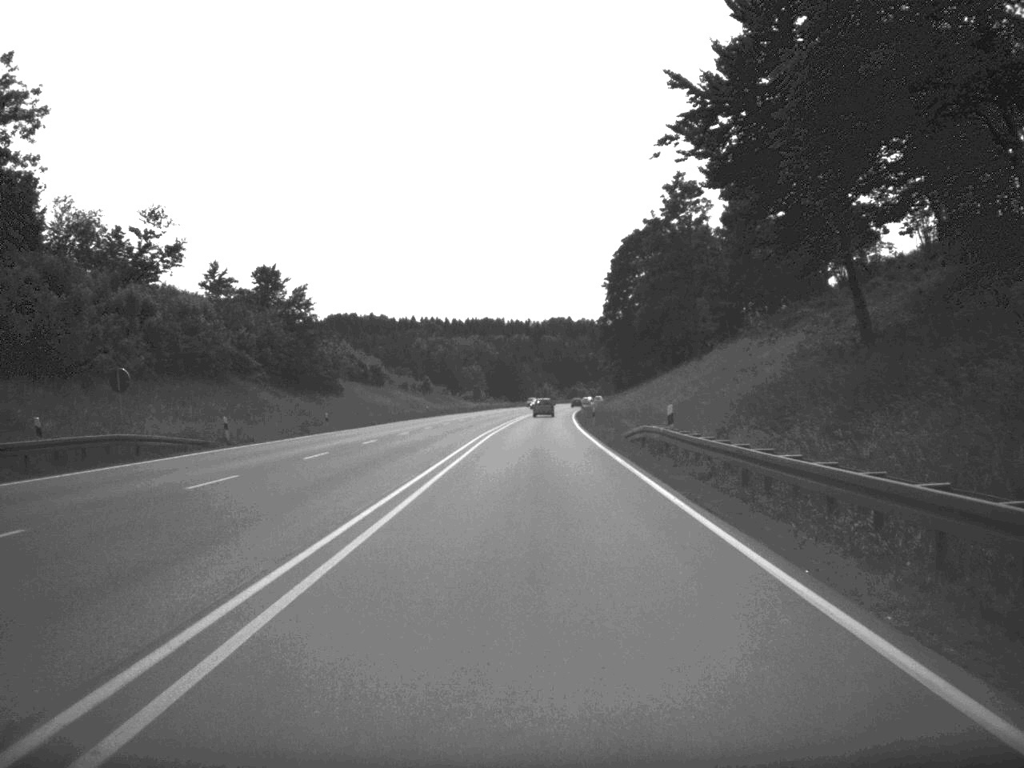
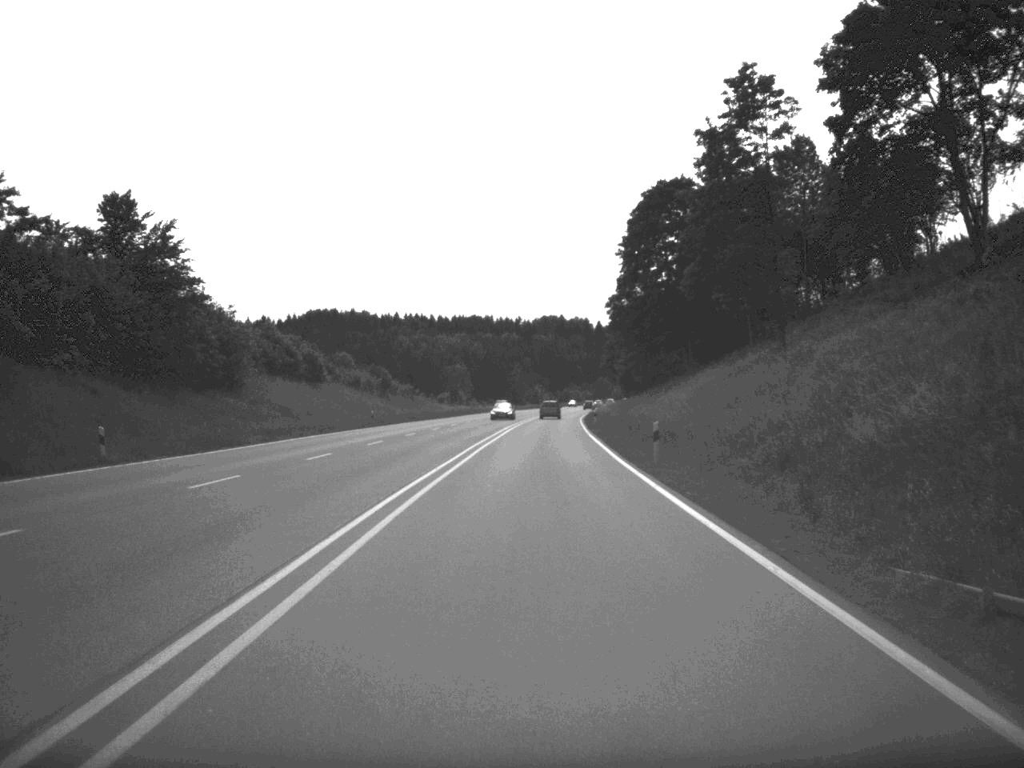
(+0.1, +35.4) m; 0°
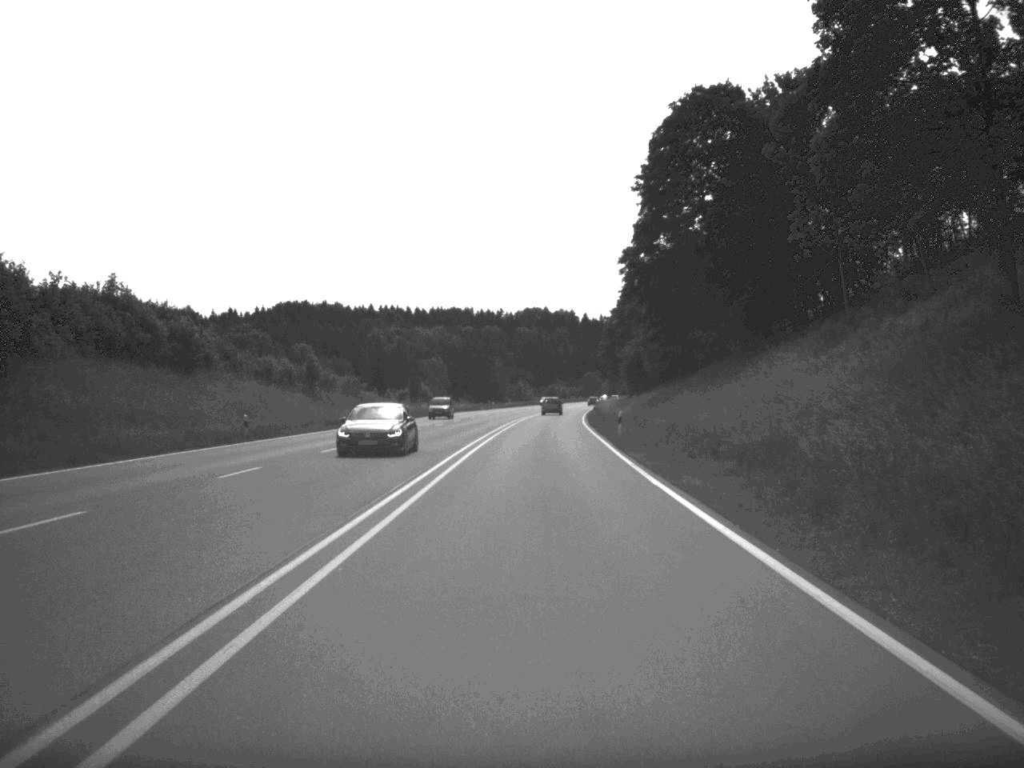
(+0.2, +33.2) m; +1°
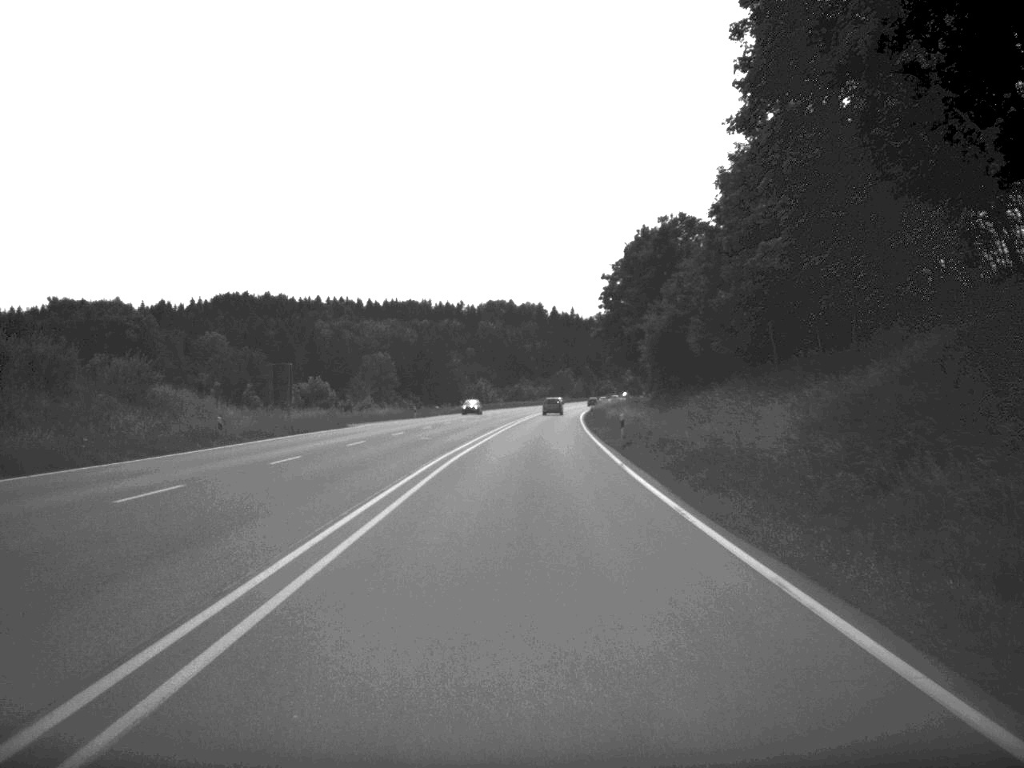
(+0.6, +52.7) m; +2°
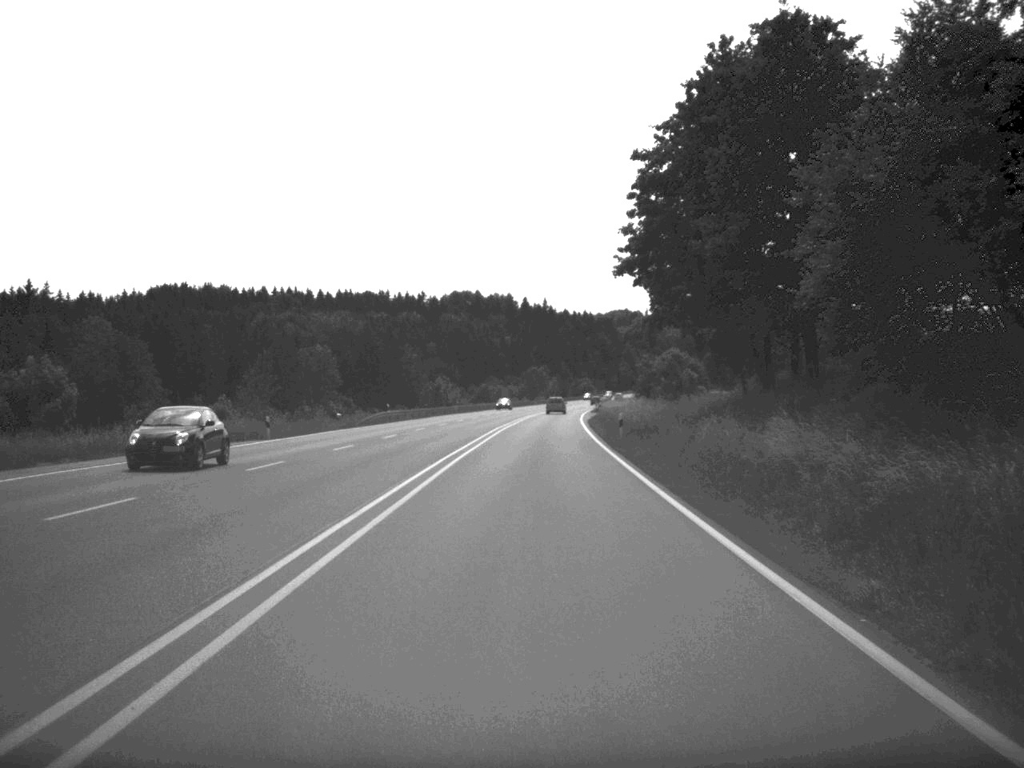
(+0.5, +49.8) m; +1°
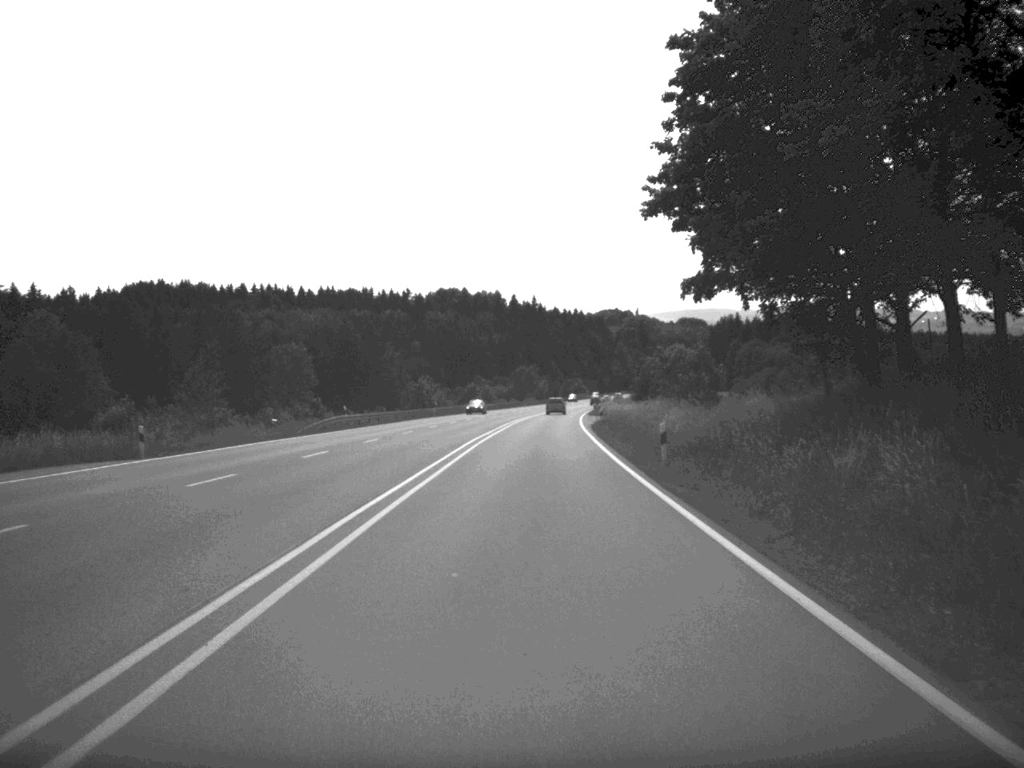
(+0.1, +16.4) m; 0°
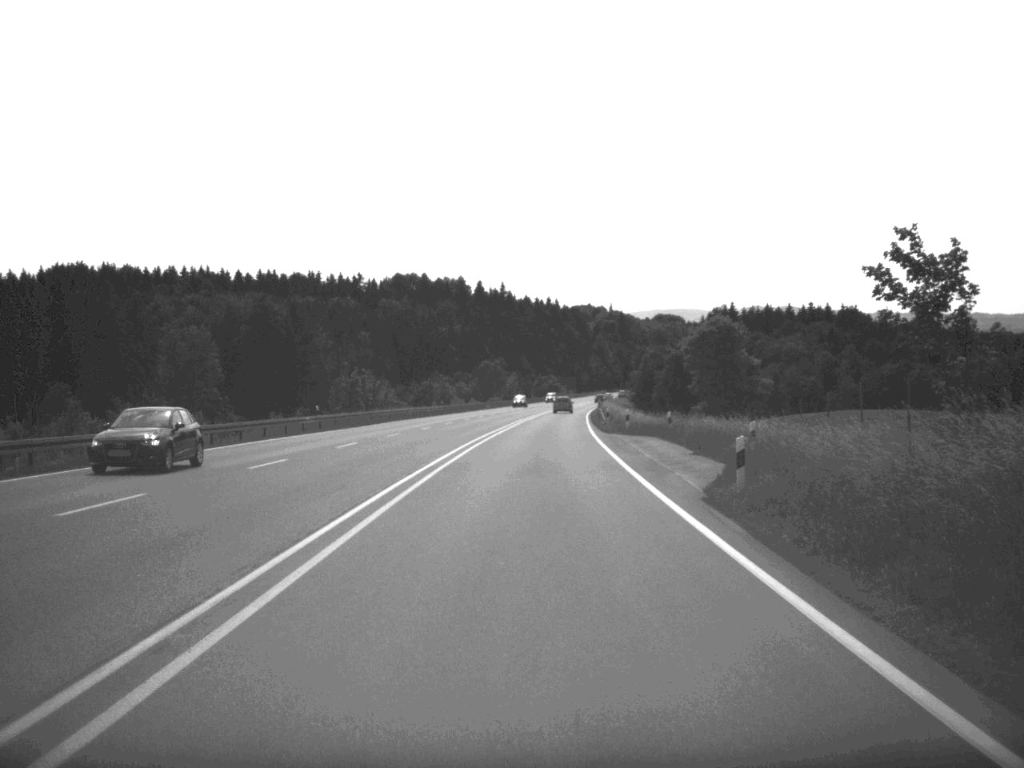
(+0.6, +53.3) m; +1°
